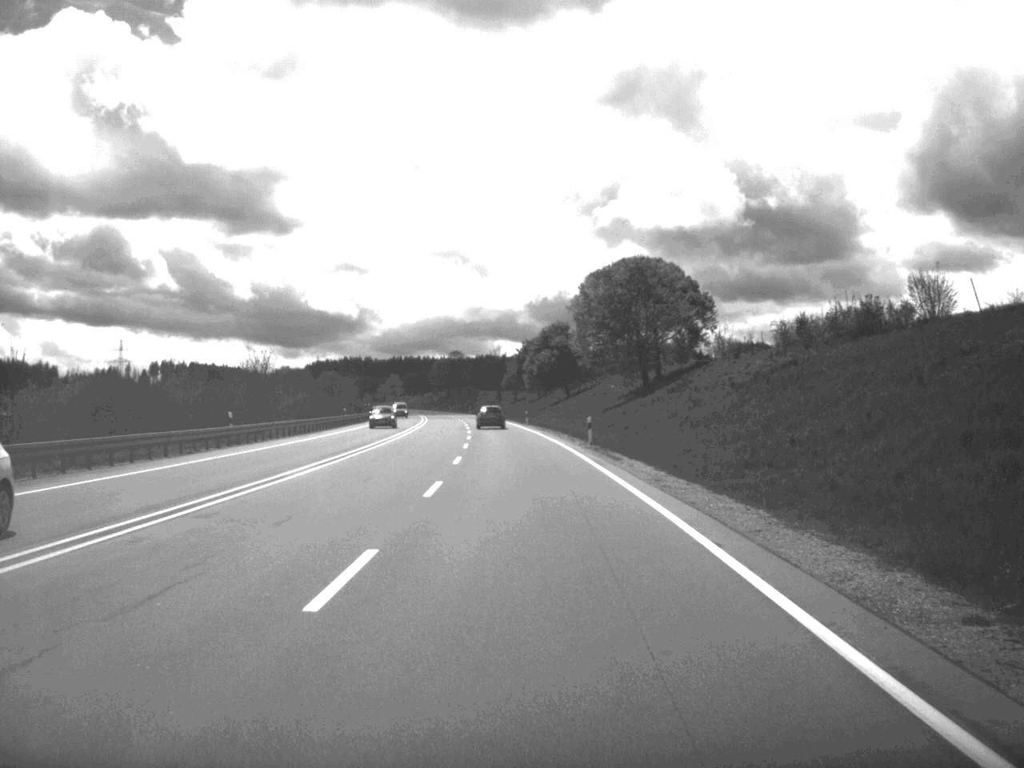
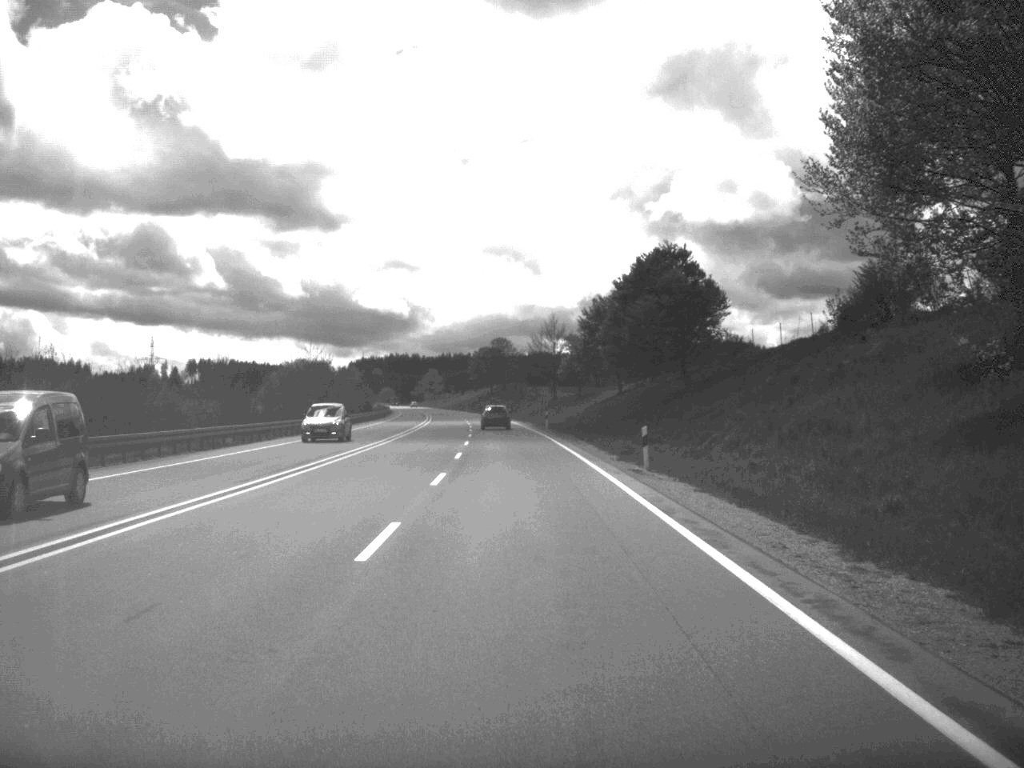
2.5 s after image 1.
(-1.5, +68.1) m; -3°
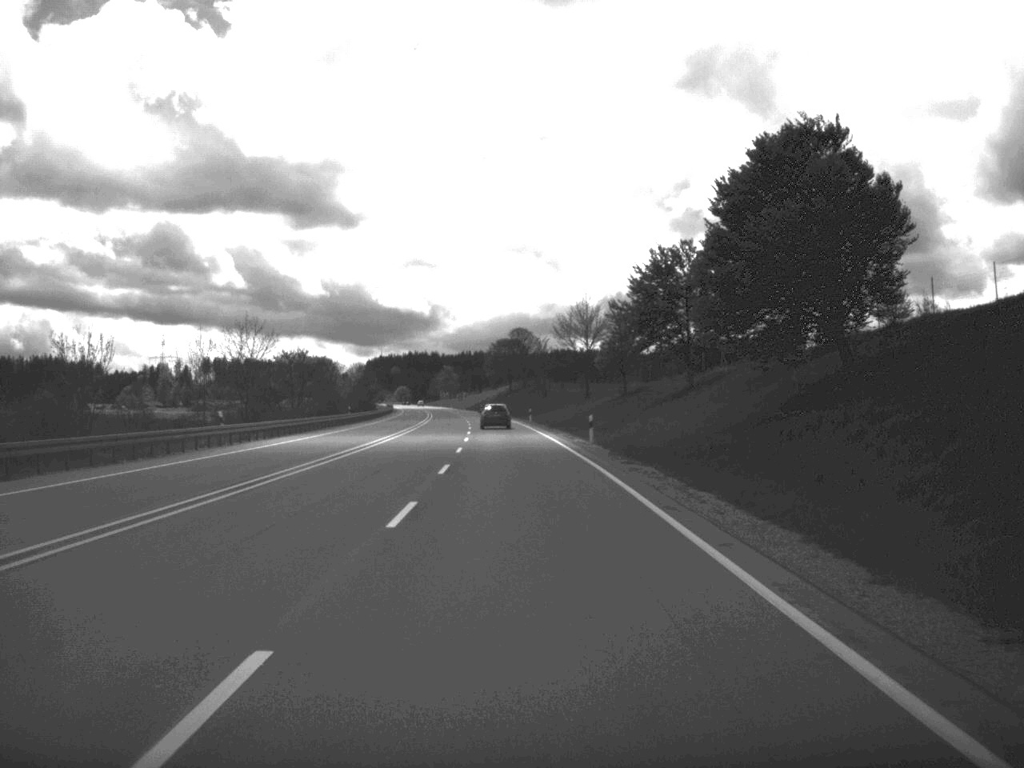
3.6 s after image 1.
(-0.3, +32.5) m; -1°
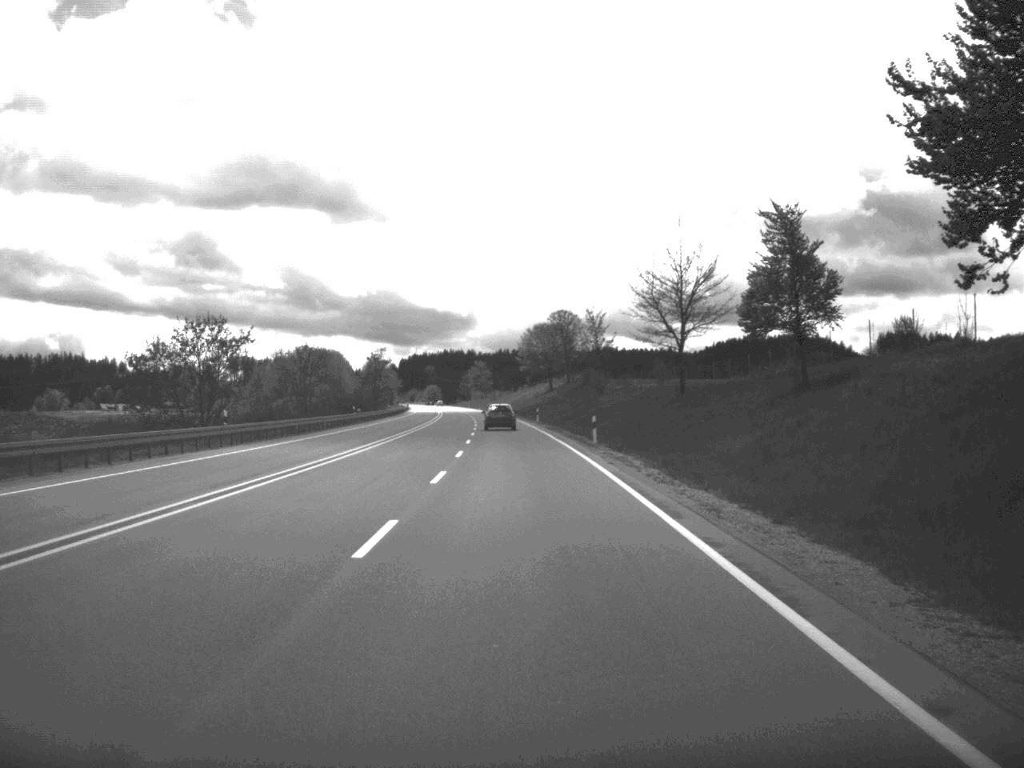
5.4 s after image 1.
(-0.8, +50.5) m; -2°
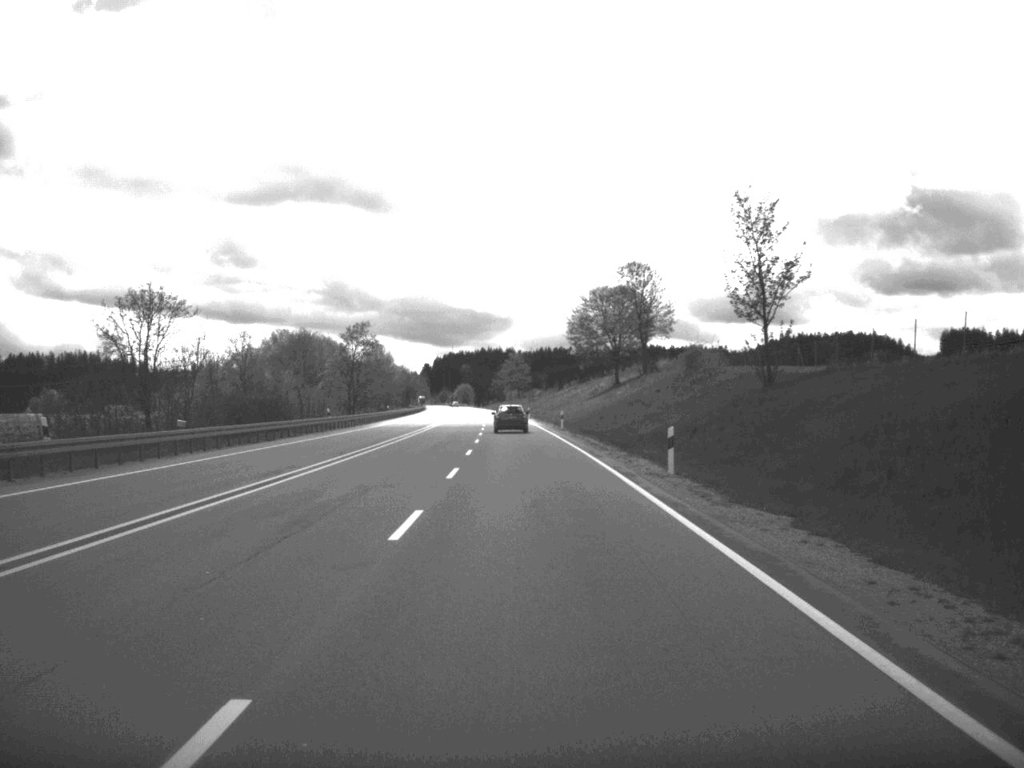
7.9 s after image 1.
(-1.4, +69.5) m; -2°
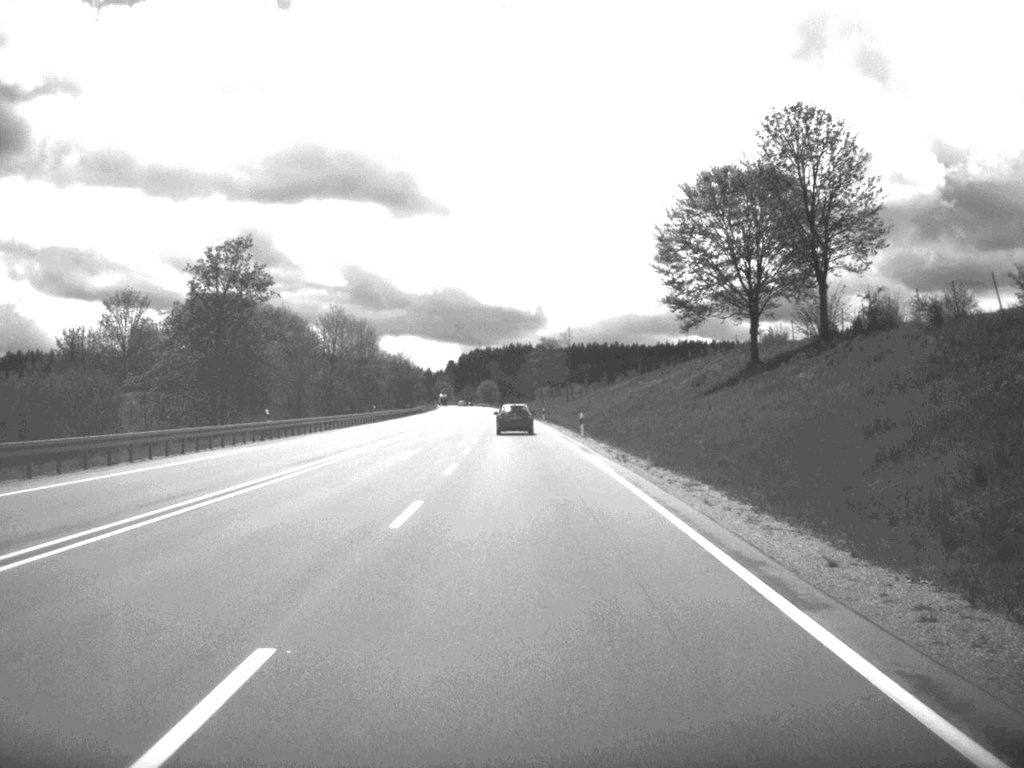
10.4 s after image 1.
(-0.9, +69.8) m; -2°
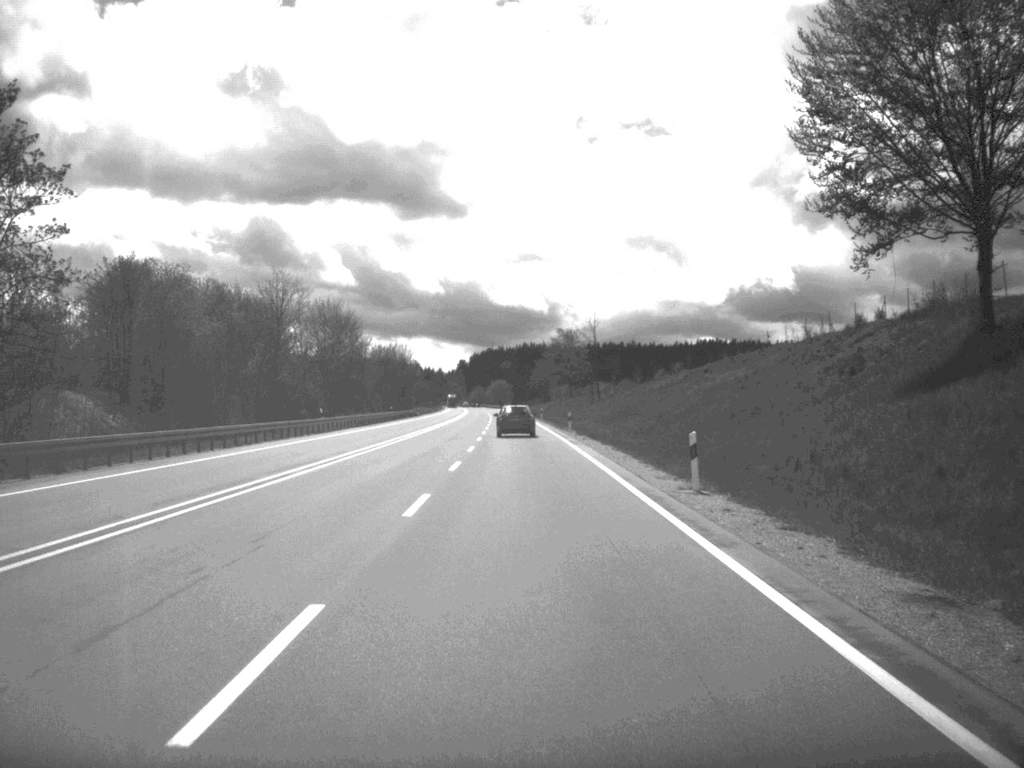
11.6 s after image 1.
(-0.2, +33.8) m; -1°
